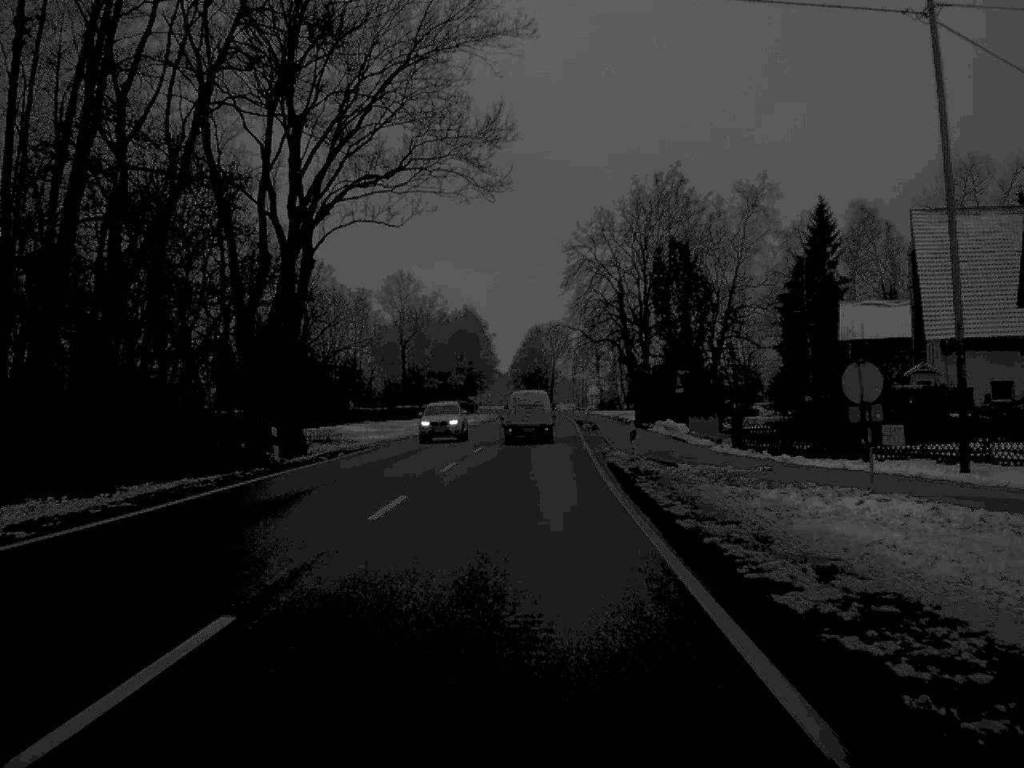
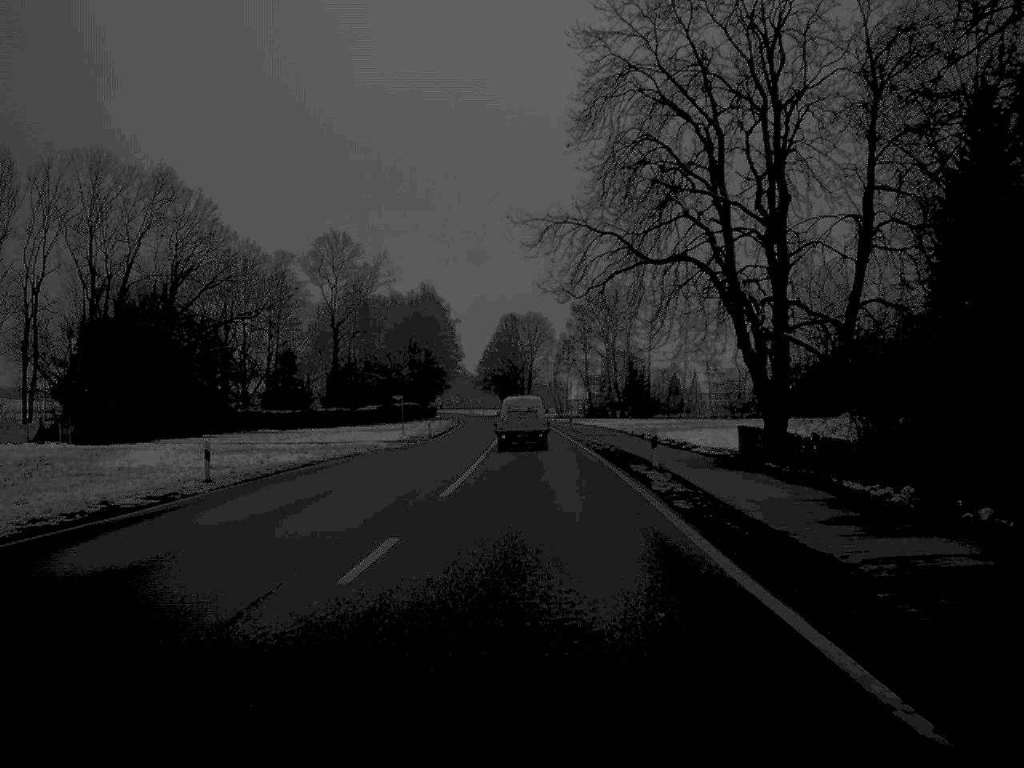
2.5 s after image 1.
(+0.5, +53.3) m; +1°
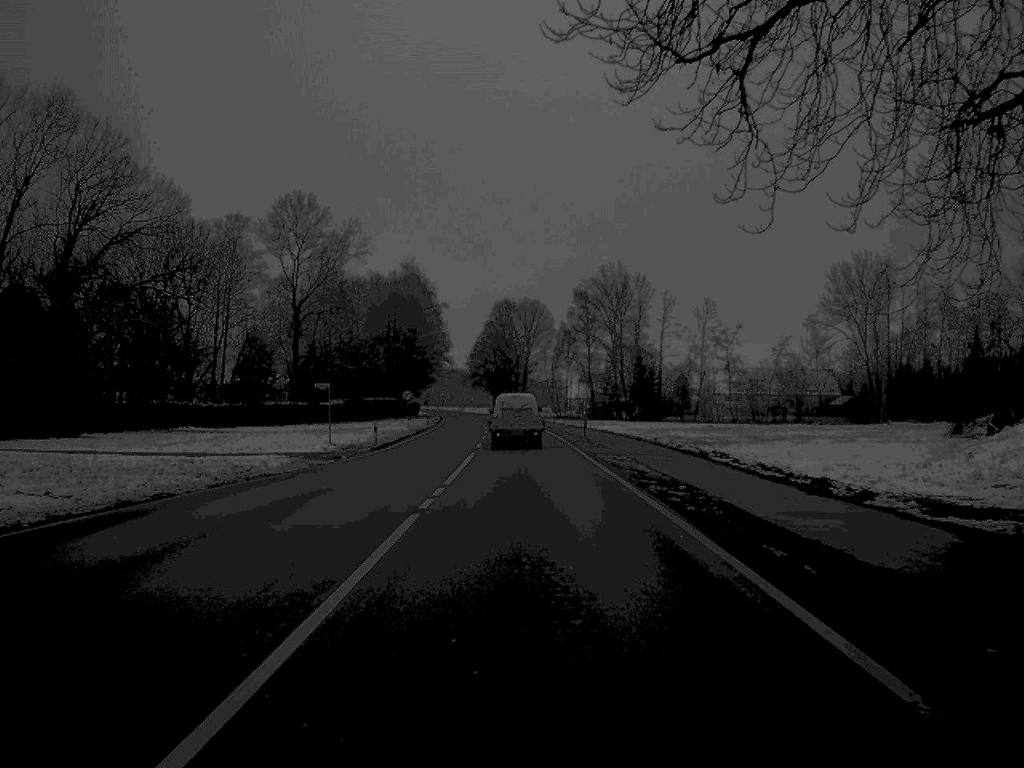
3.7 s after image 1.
(+0.1, +25.8) m; 0°
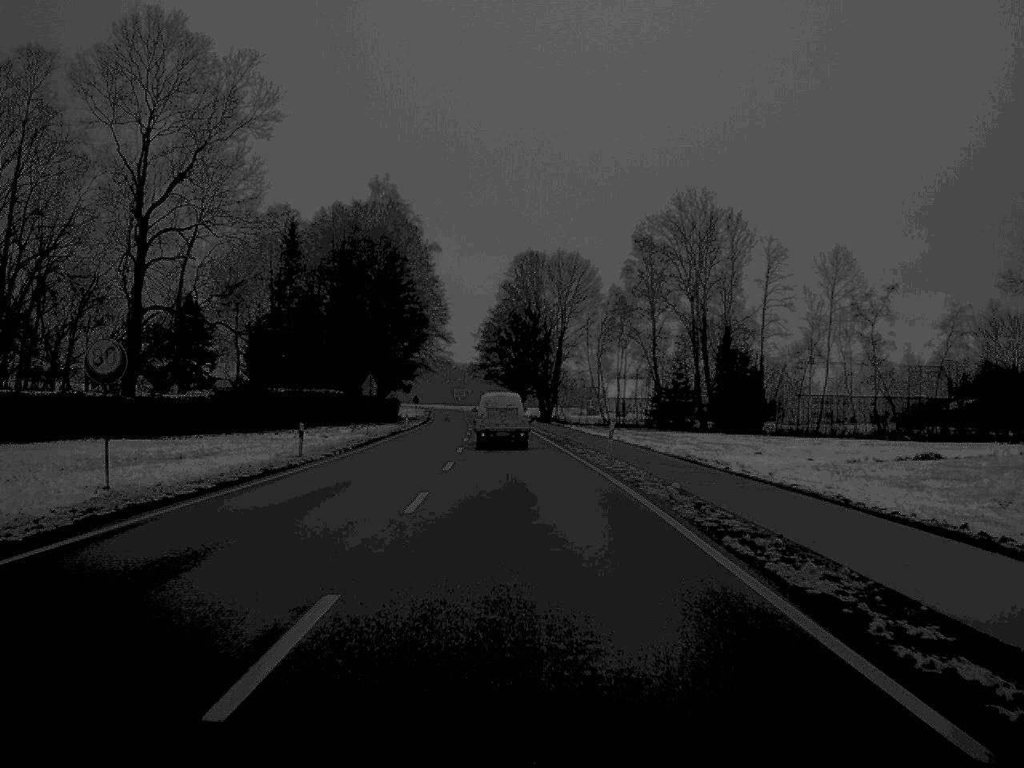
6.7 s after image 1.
(-0.6, +66.1) m; -1°
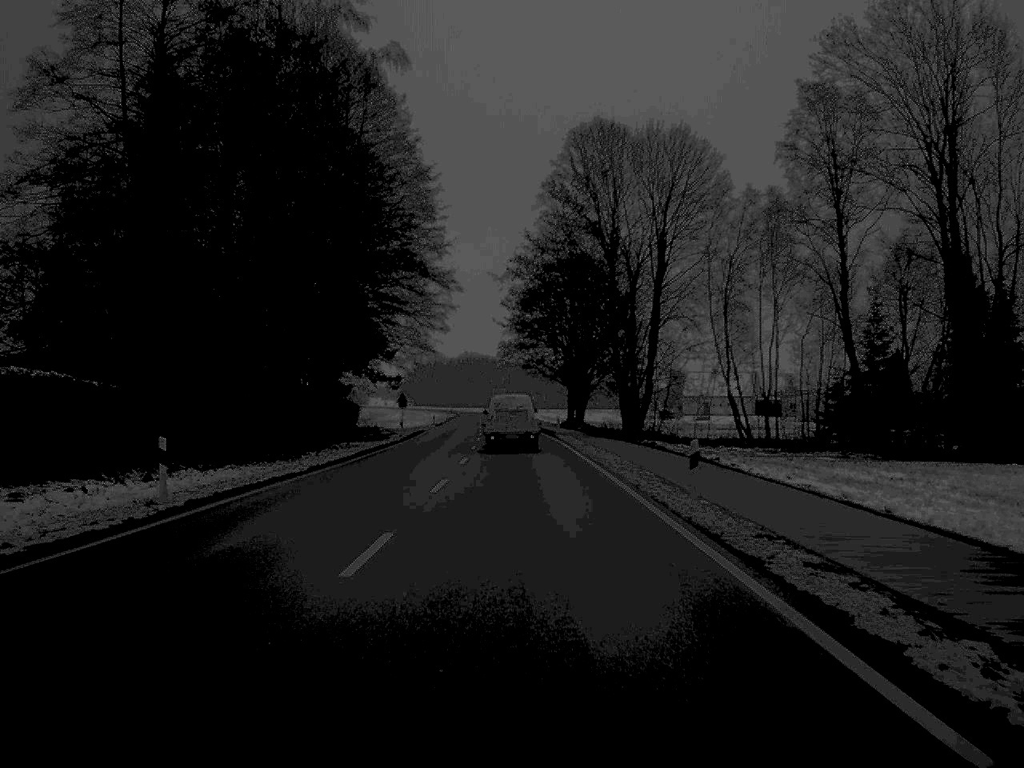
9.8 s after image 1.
(-1.2, +66.1) m; -2°
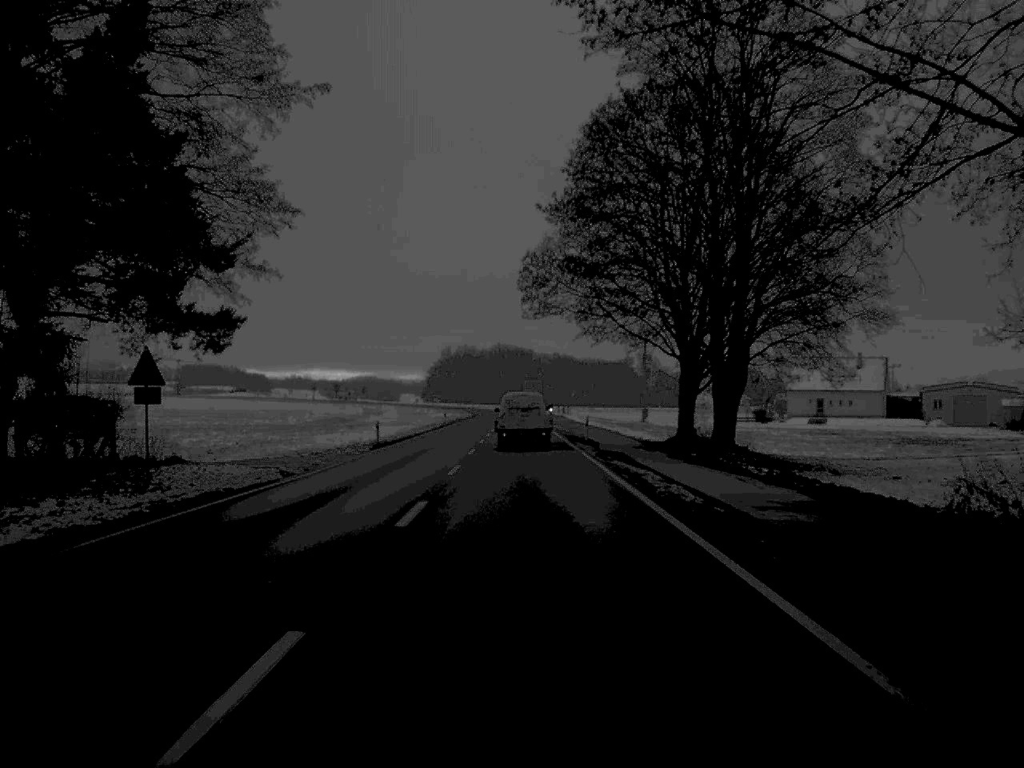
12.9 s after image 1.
(-0.8, +66.9) m; -2°
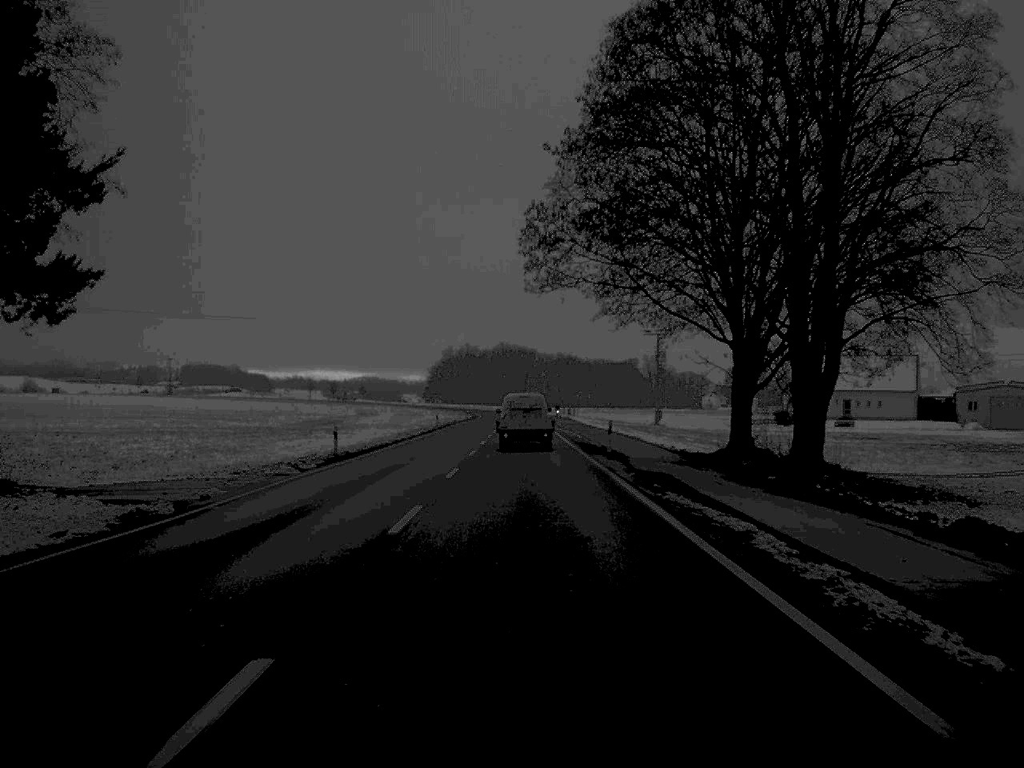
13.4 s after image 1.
(0.0, +12.8) m; 0°
